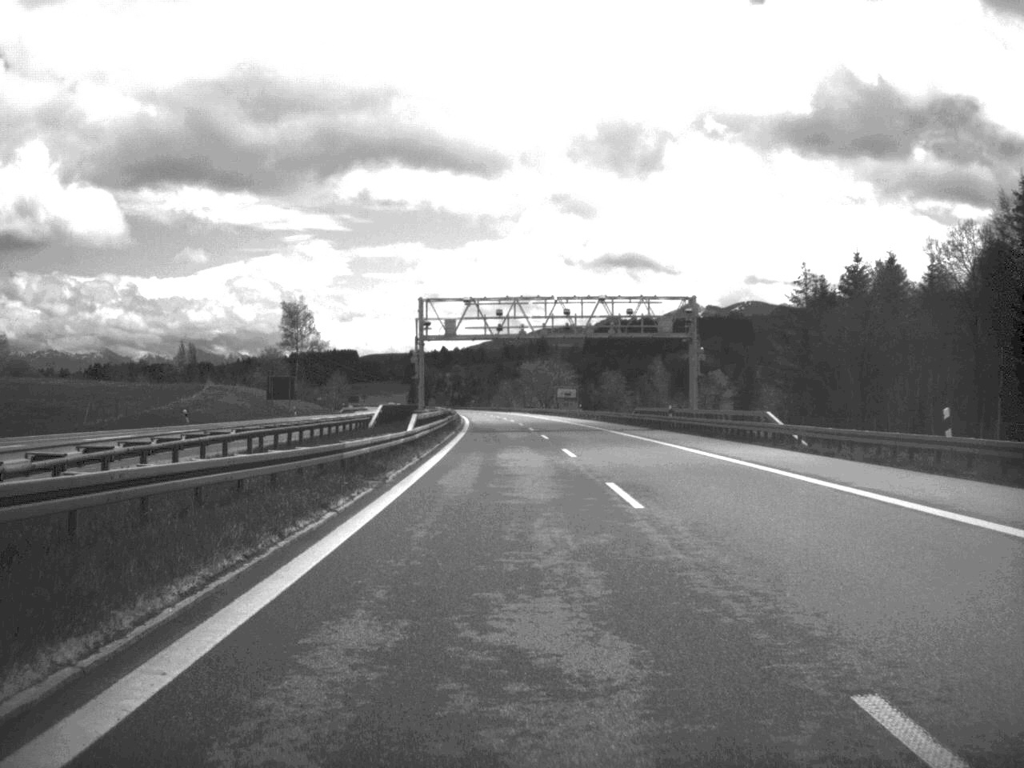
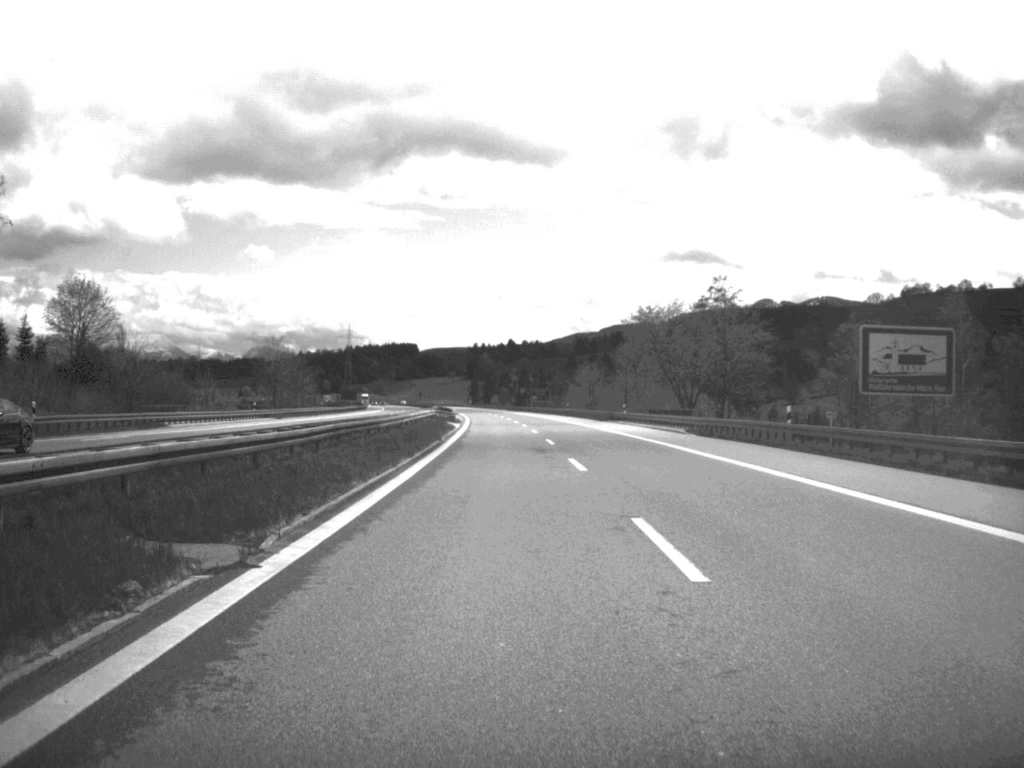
(-4.1, +130.5) m; -3°
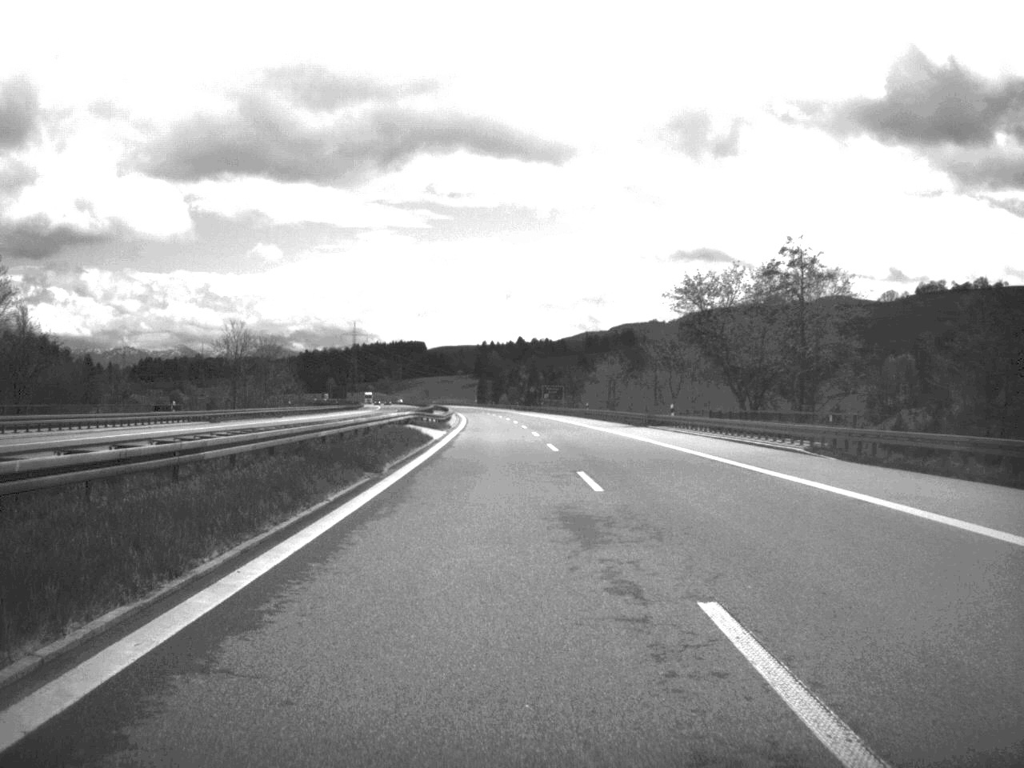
(-0.1, +24.6) m; -1°
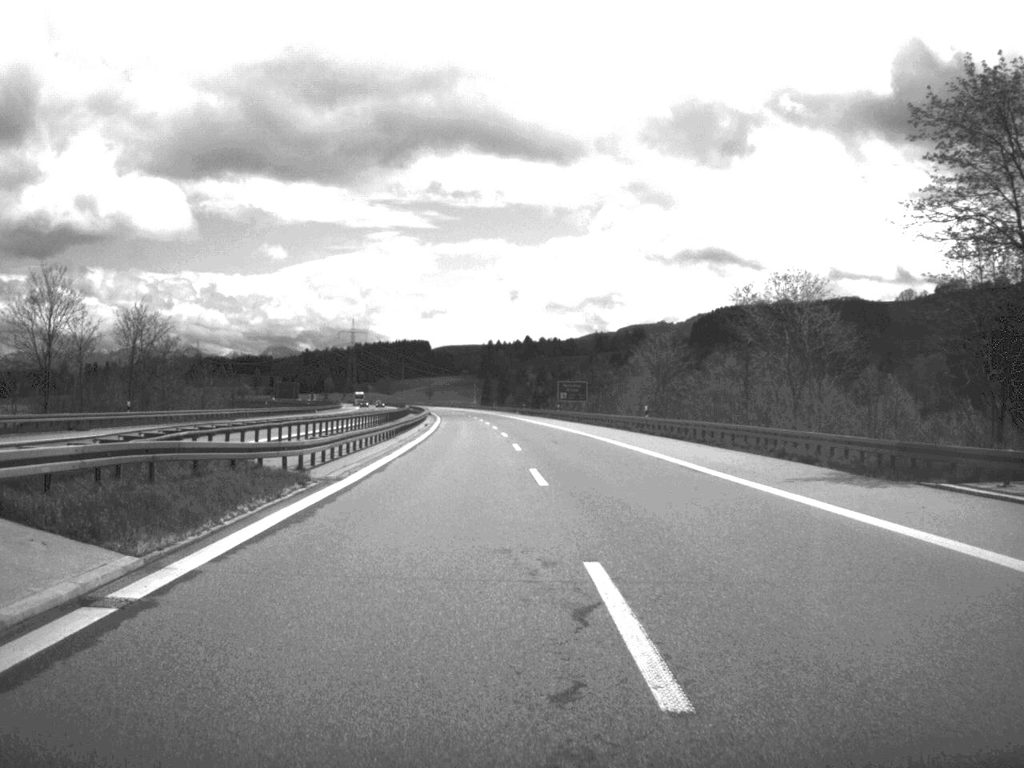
(-0.2, +50.3) m; 0°
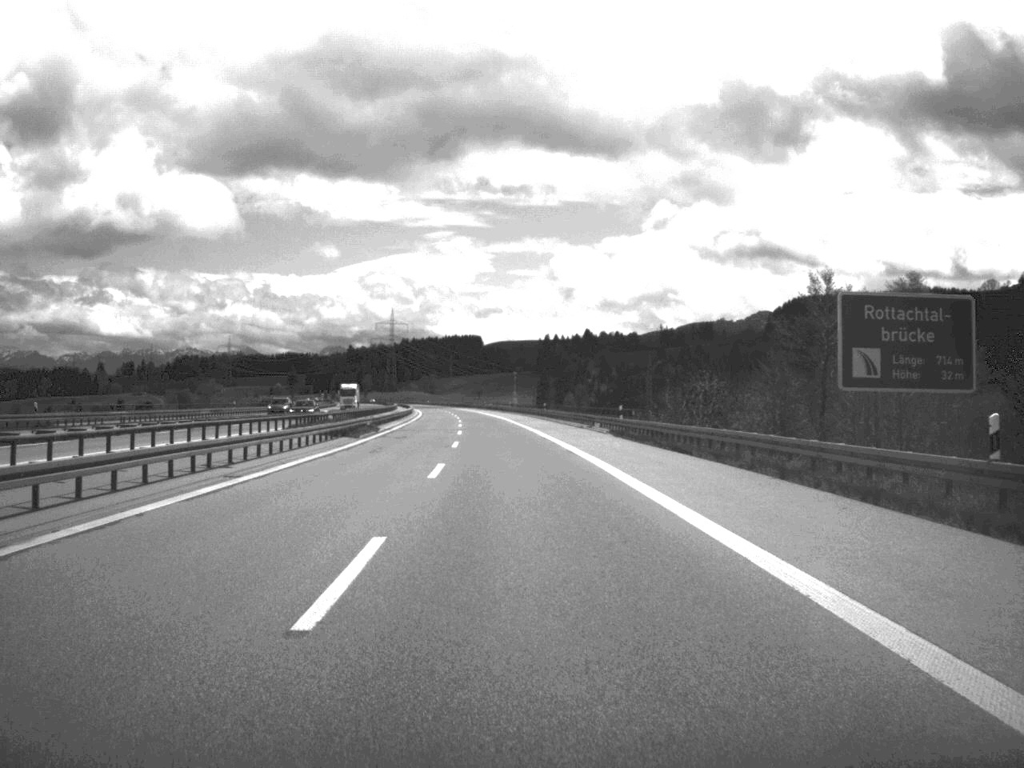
(-2.1, +104.2) m; -3°
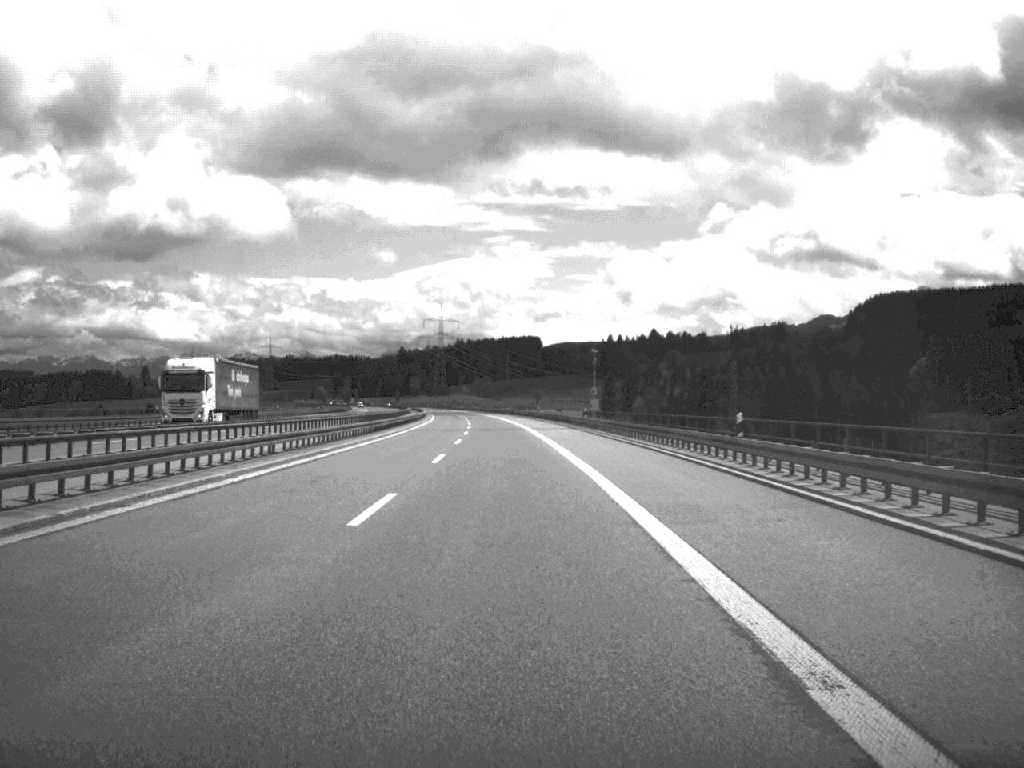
(-2.1, +80.1) m; -3°
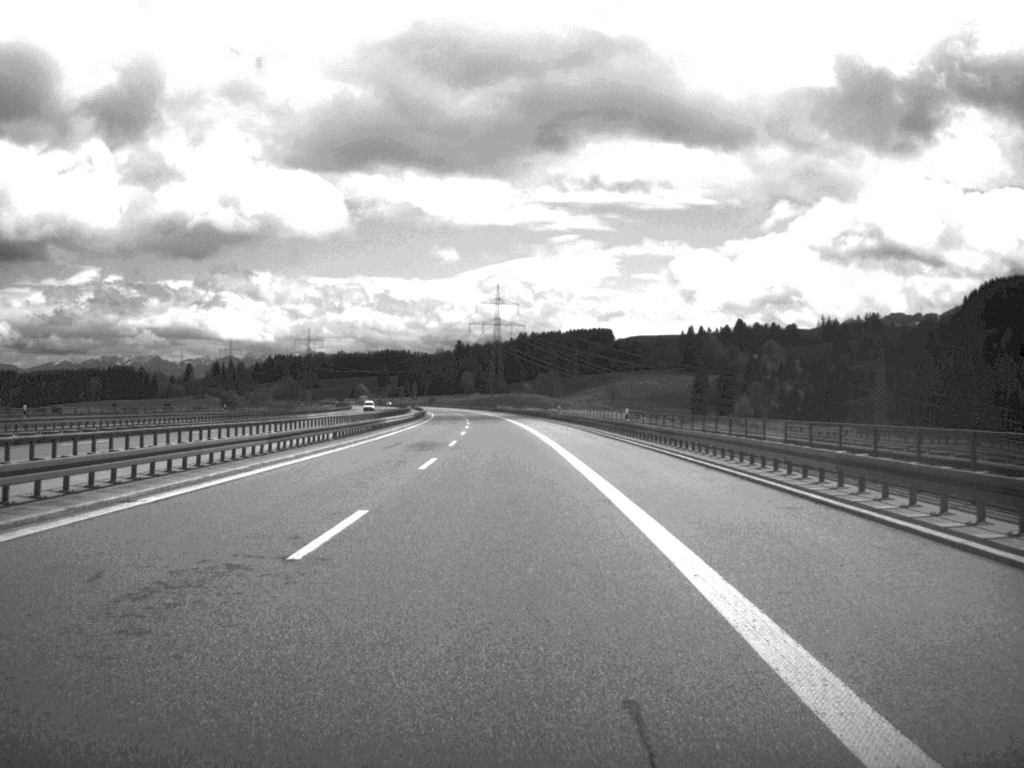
(-3.7, +127.3) m; -3°
